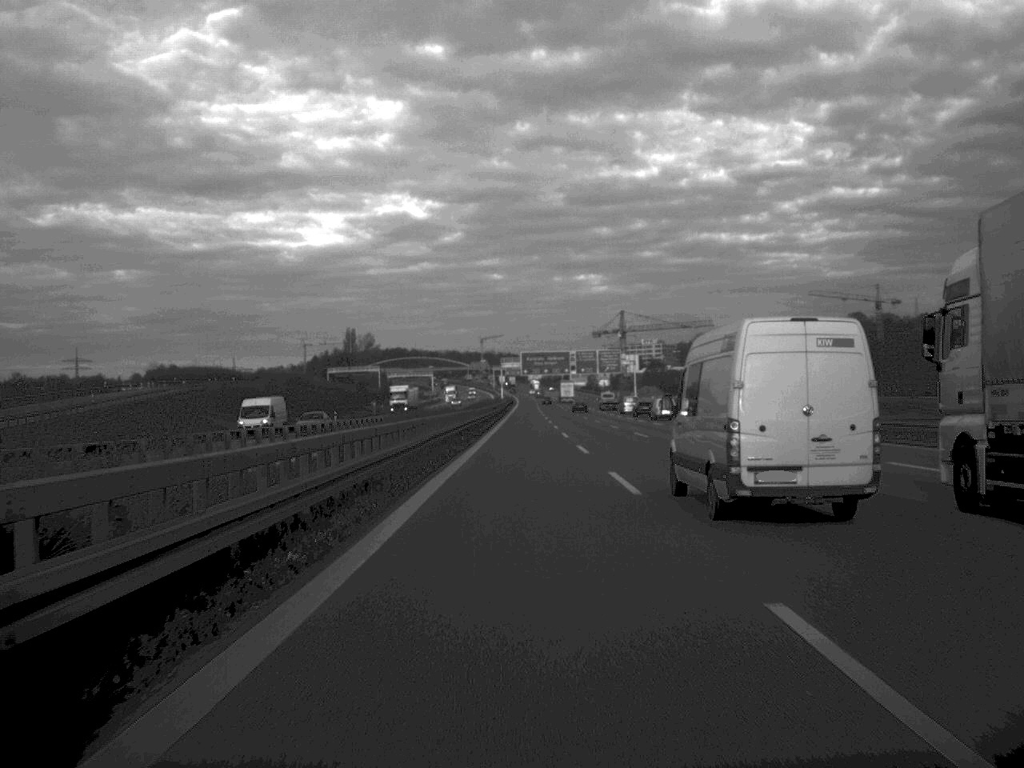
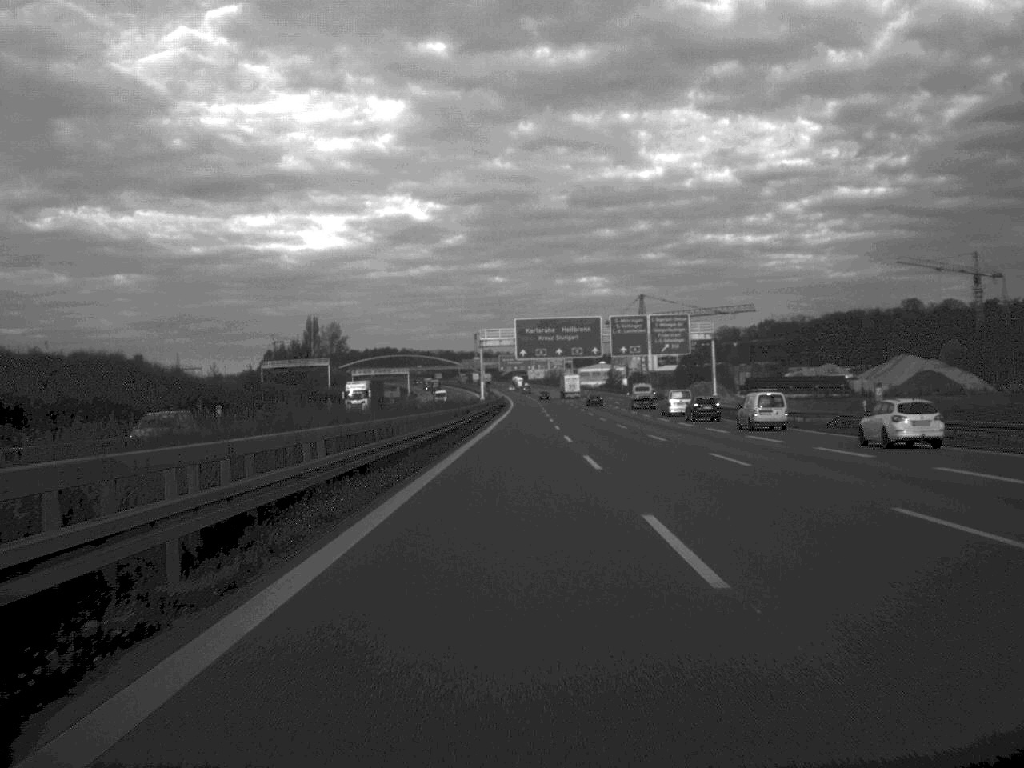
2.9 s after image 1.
(+0.1, +100.9) m; 0°
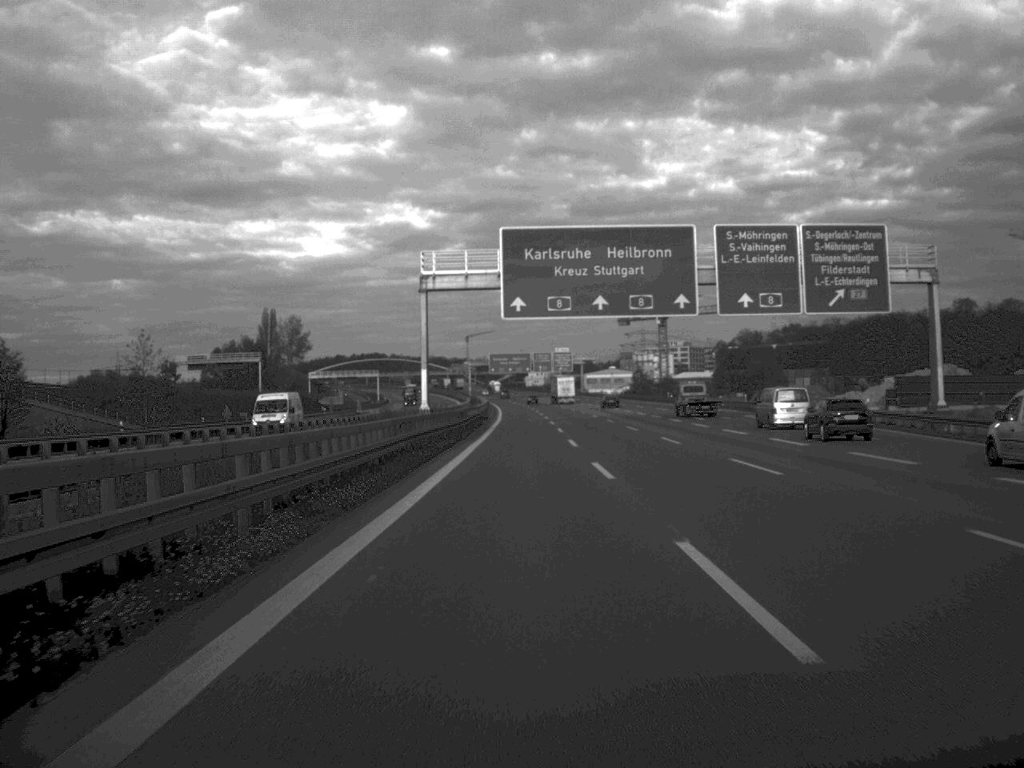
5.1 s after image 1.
(0.0, +75.3) m; 0°
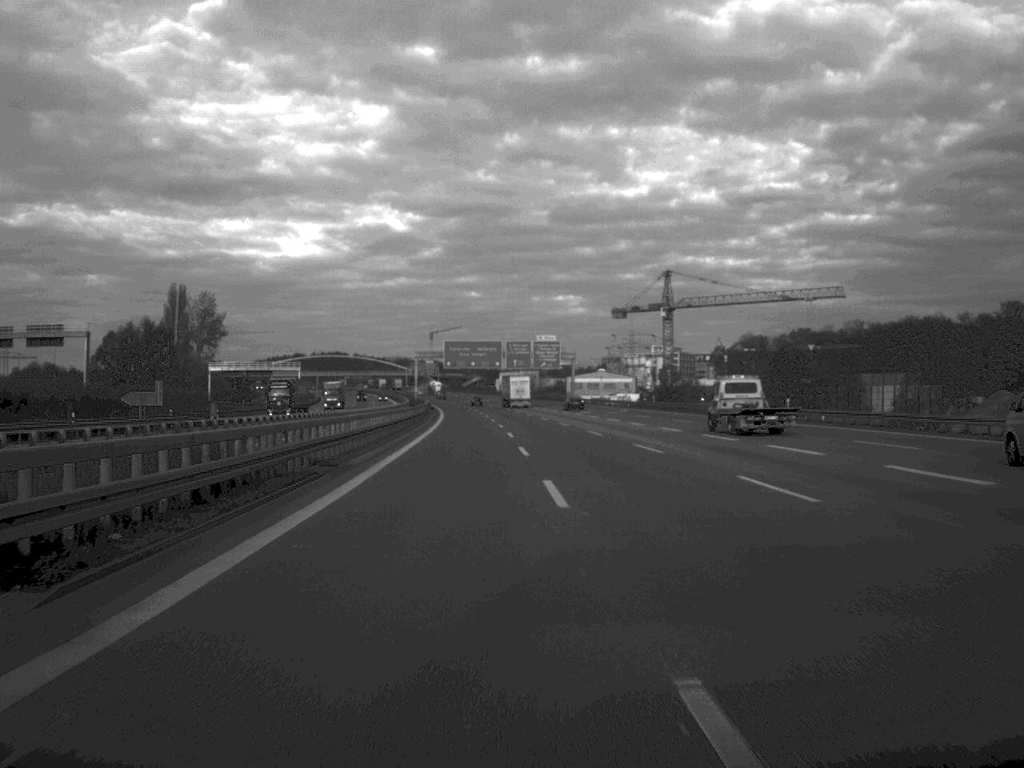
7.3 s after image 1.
(+0.6, +78.7) m; +1°
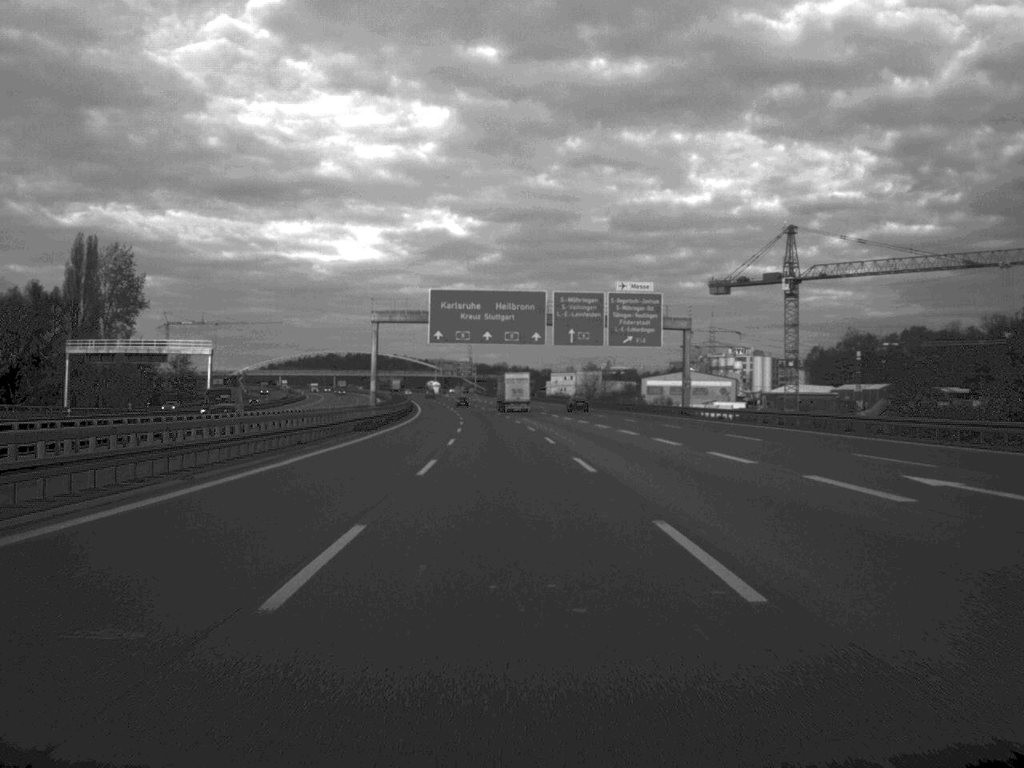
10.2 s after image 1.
(-1.0, +98.9) m; -3°
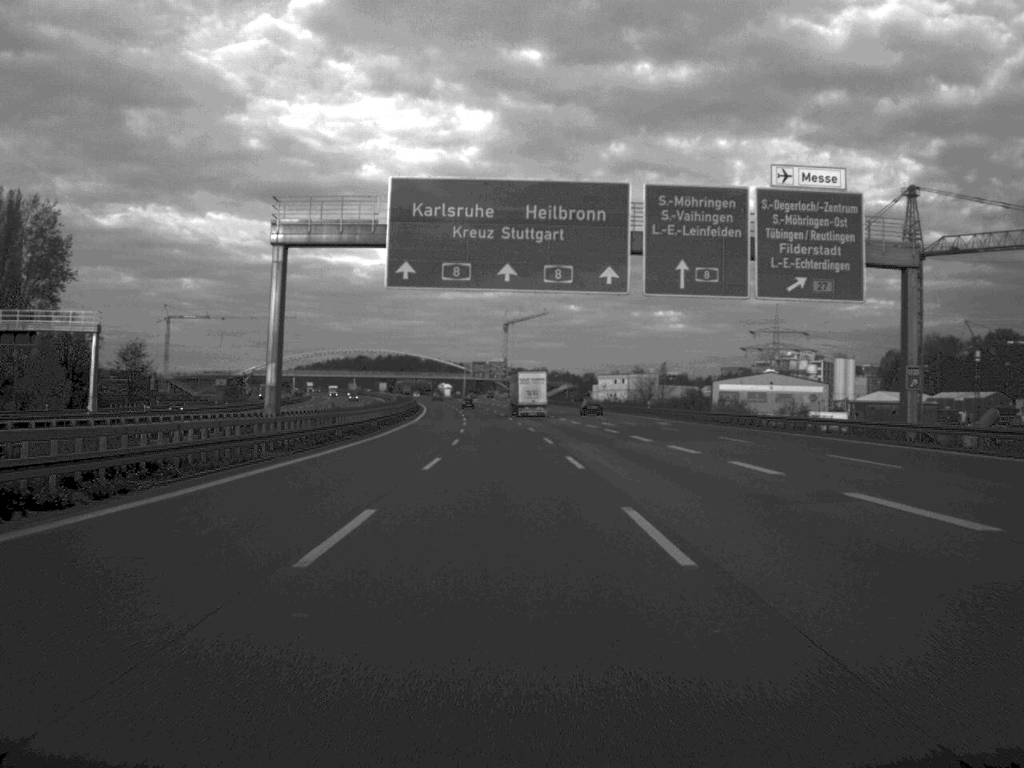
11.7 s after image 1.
(-0.8, +51.1) m; -2°
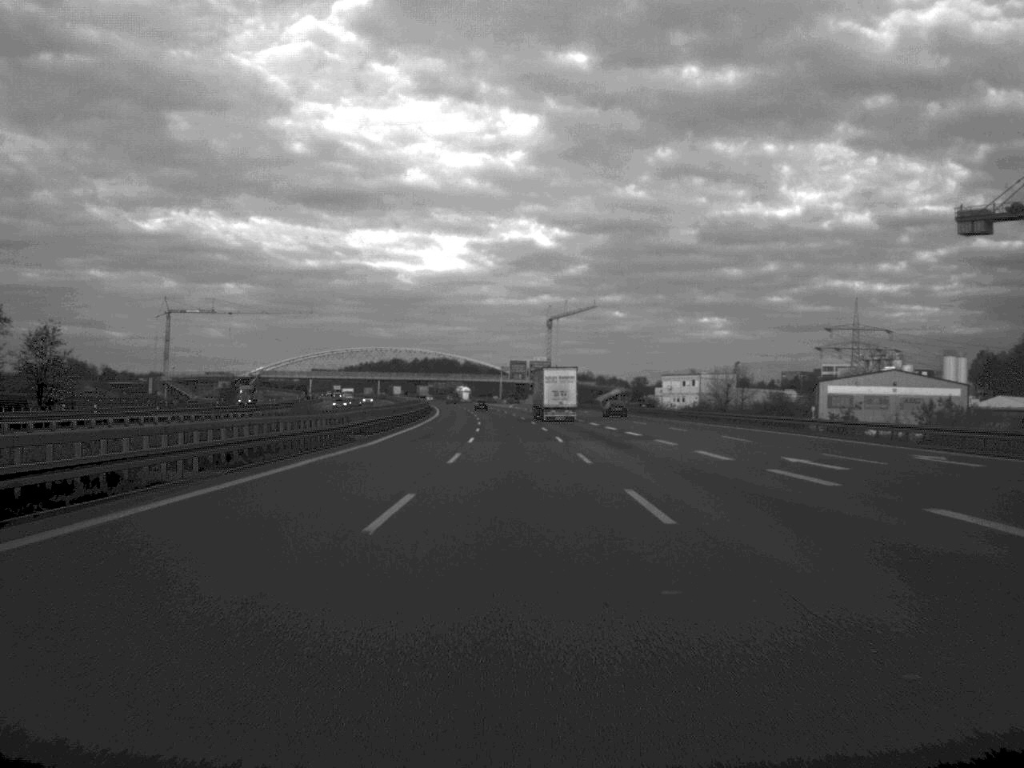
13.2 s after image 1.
(-0.9, +50.5) m; -2°
